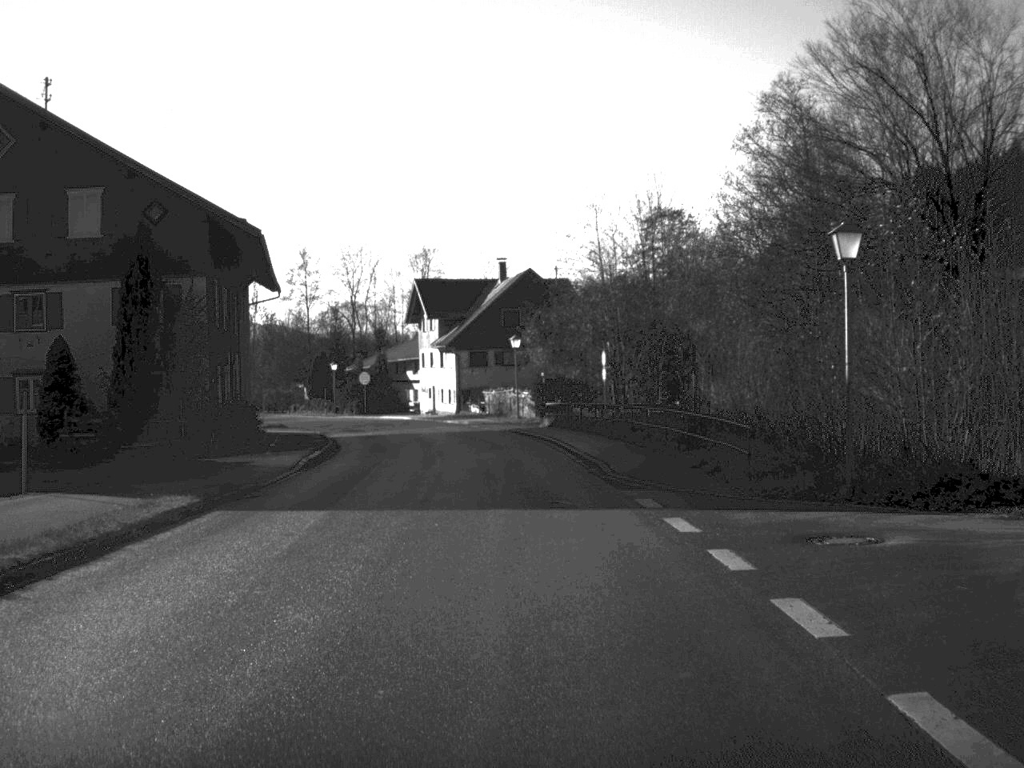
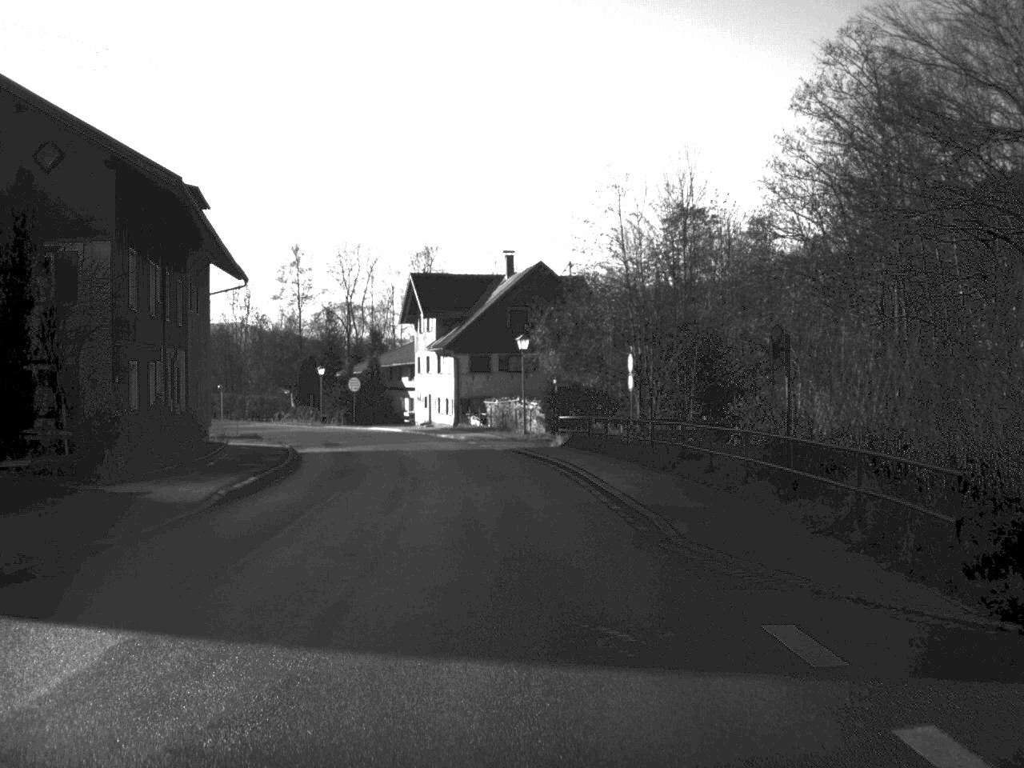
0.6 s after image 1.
(0.0, +9.4) m; 0°
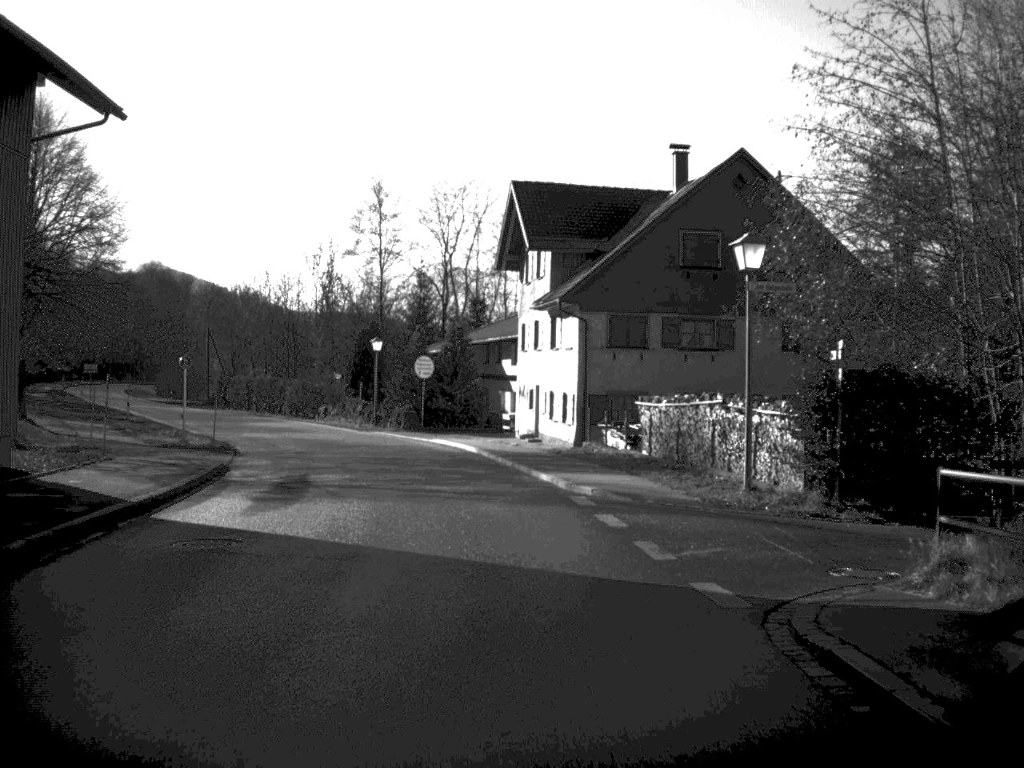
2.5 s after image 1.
(-1.2, +30.0) m; -6°
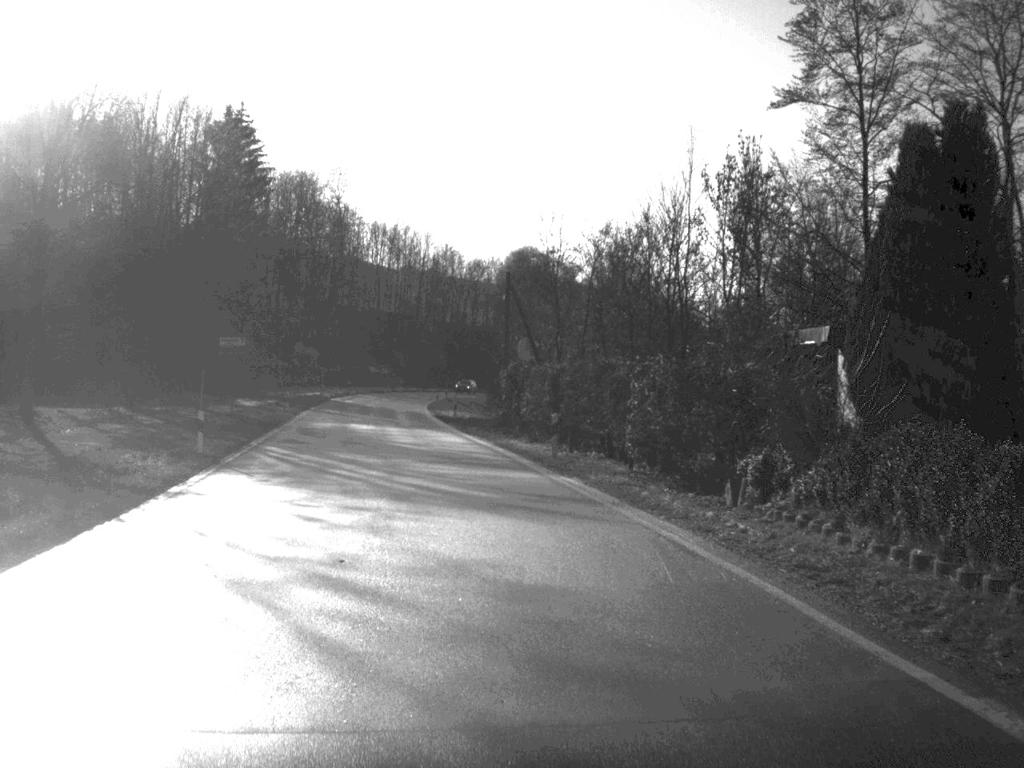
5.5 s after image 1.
(-7.6, +48.2) m; -18°
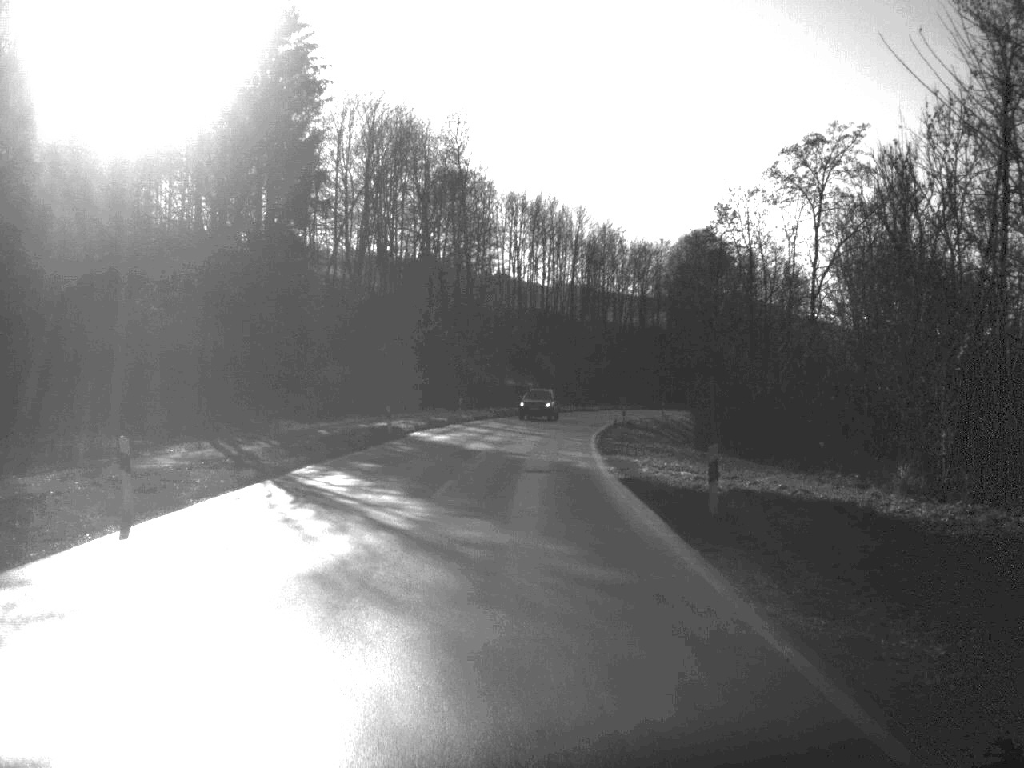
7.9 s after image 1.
(-3.3, +41.6) m; -7°
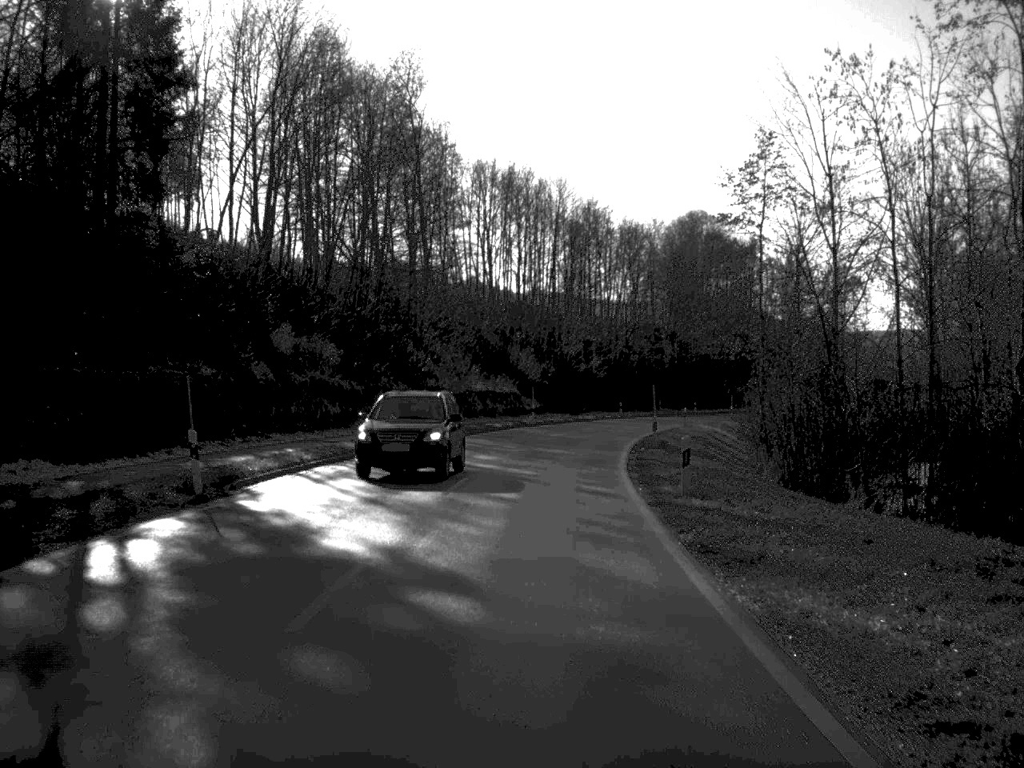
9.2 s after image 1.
(+0.2, +23.4) m; +1°
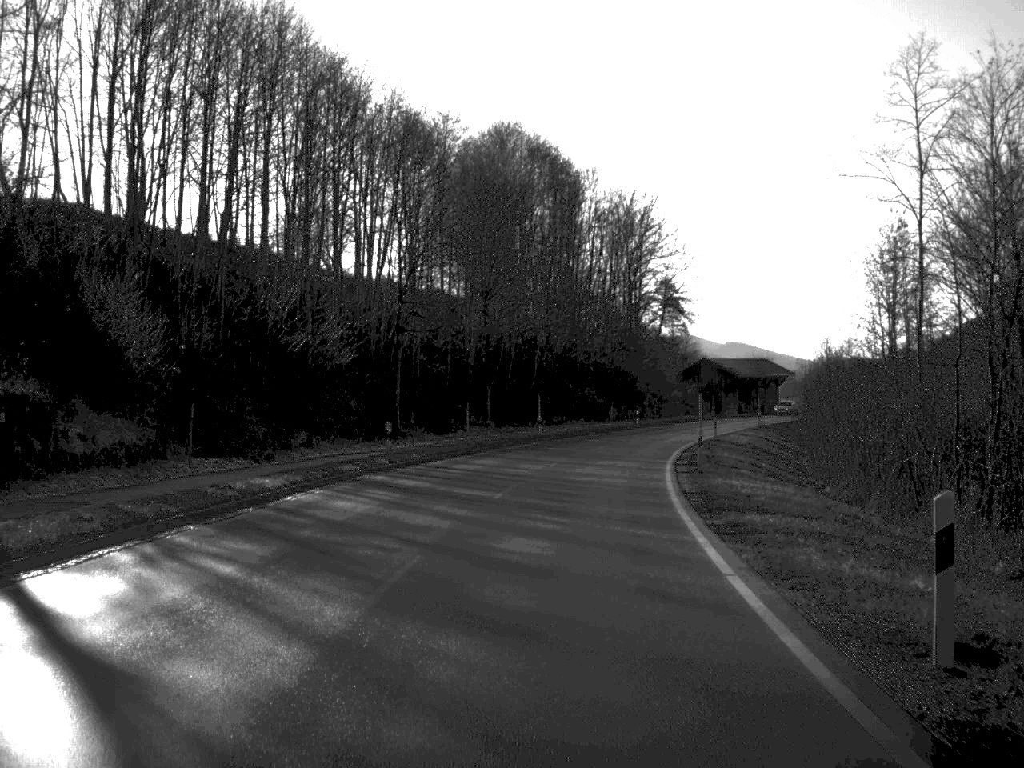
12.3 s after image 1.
(+4.3, +58.8) m; +10°
